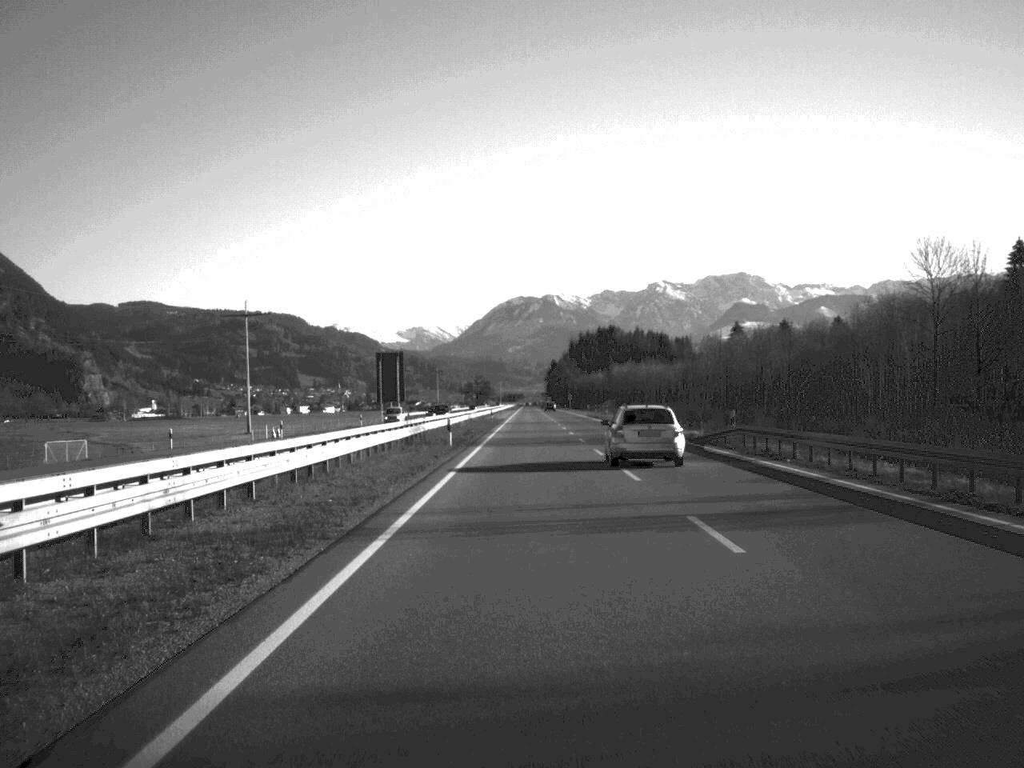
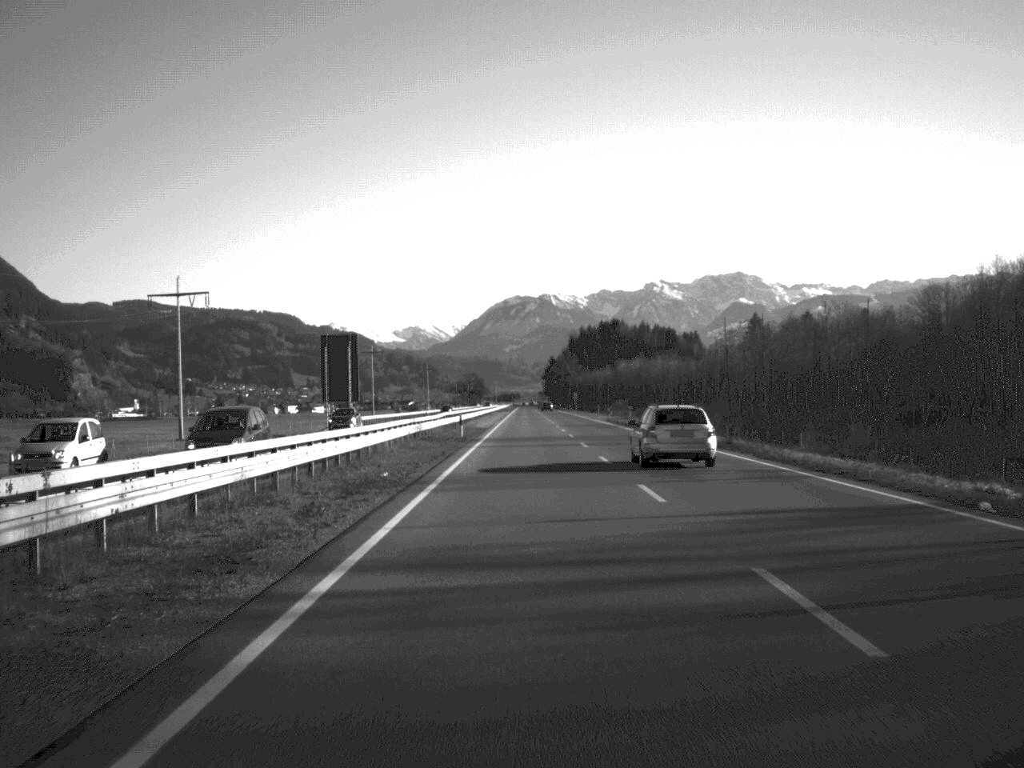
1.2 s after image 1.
(+0.1, +41.4) m; 0°
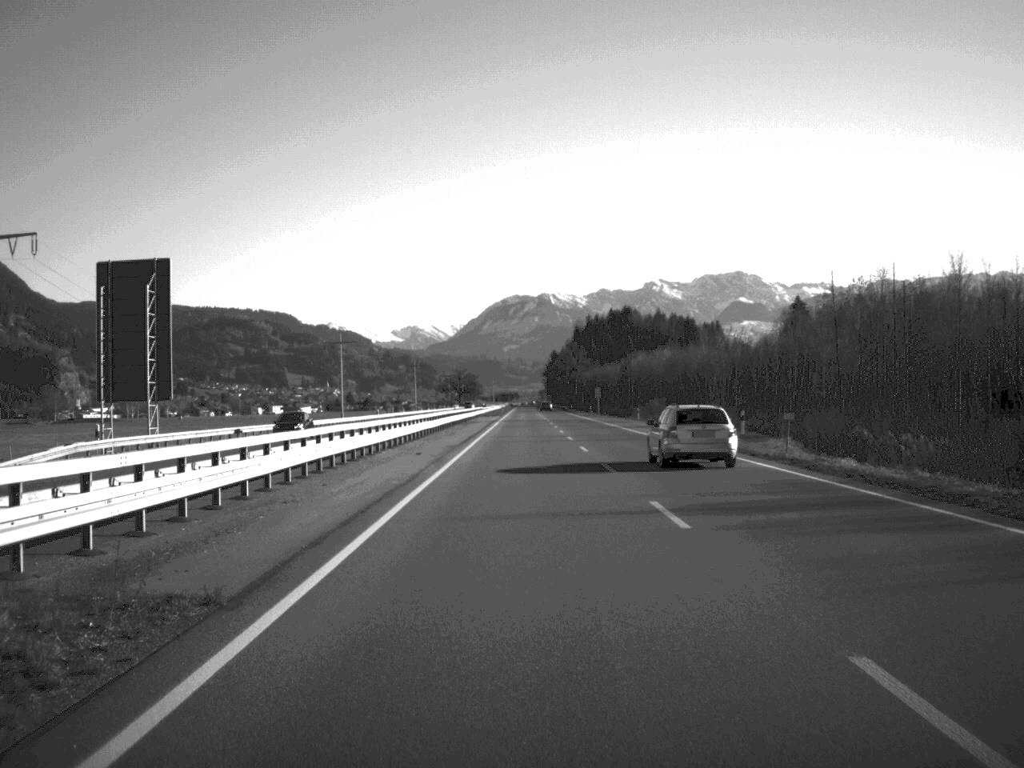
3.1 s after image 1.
(0.0, +64.0) m; 0°
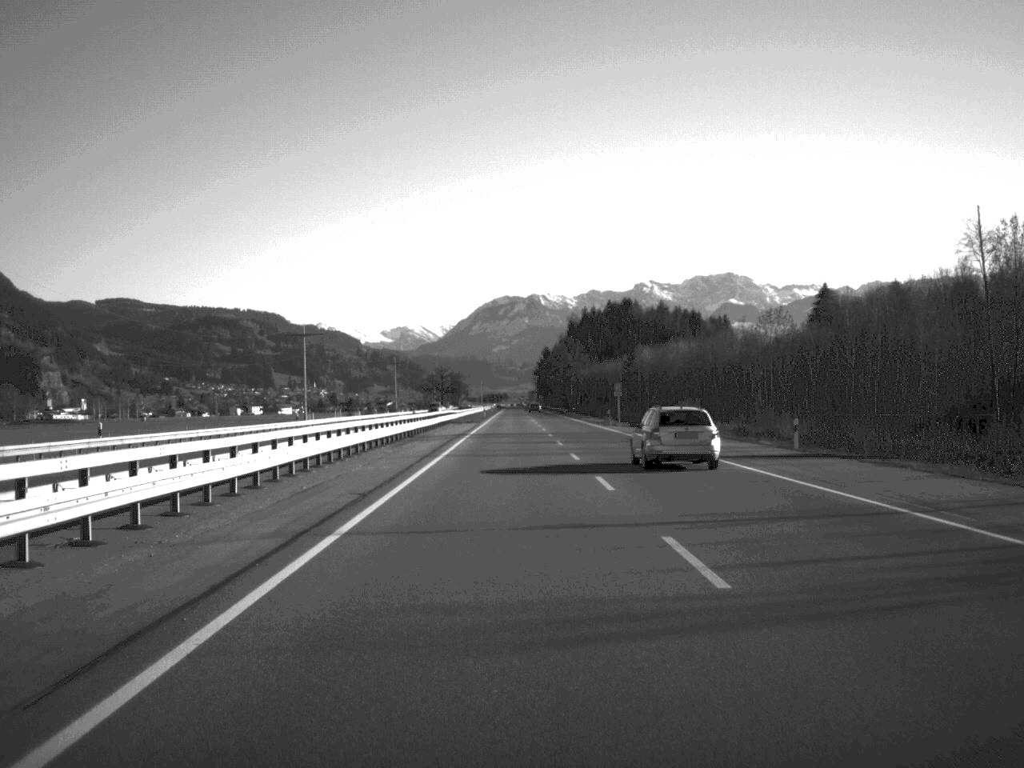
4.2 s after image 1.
(+0.1, +40.9) m; 0°
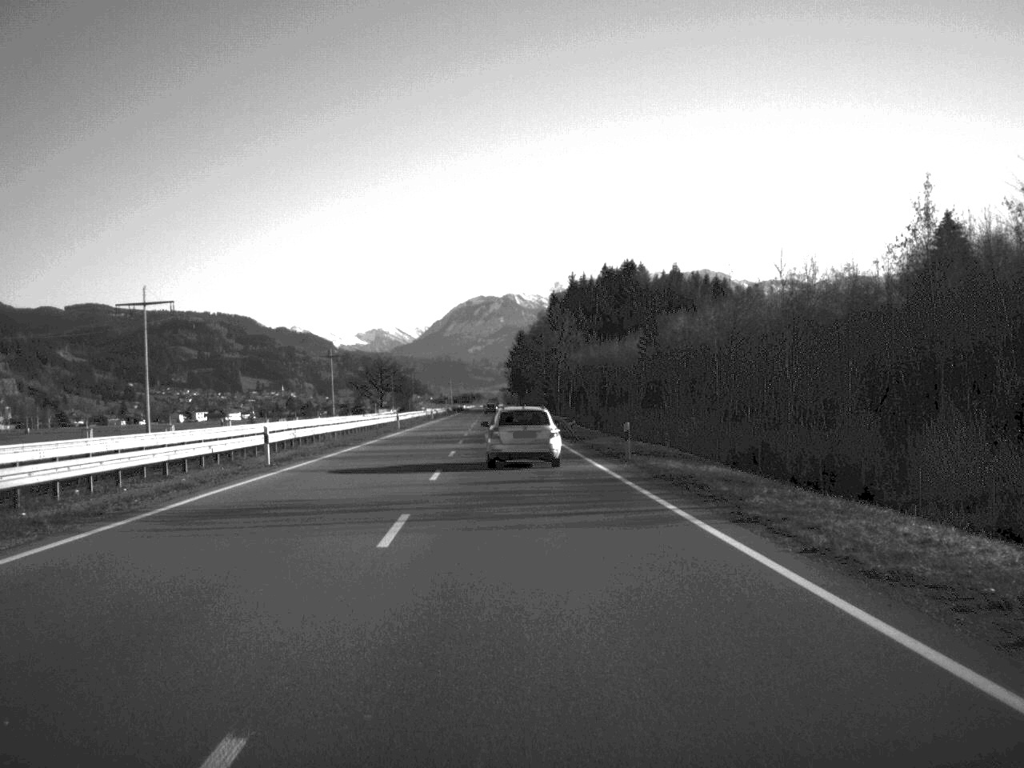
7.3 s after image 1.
(+1.8, +104.6) m; +1°
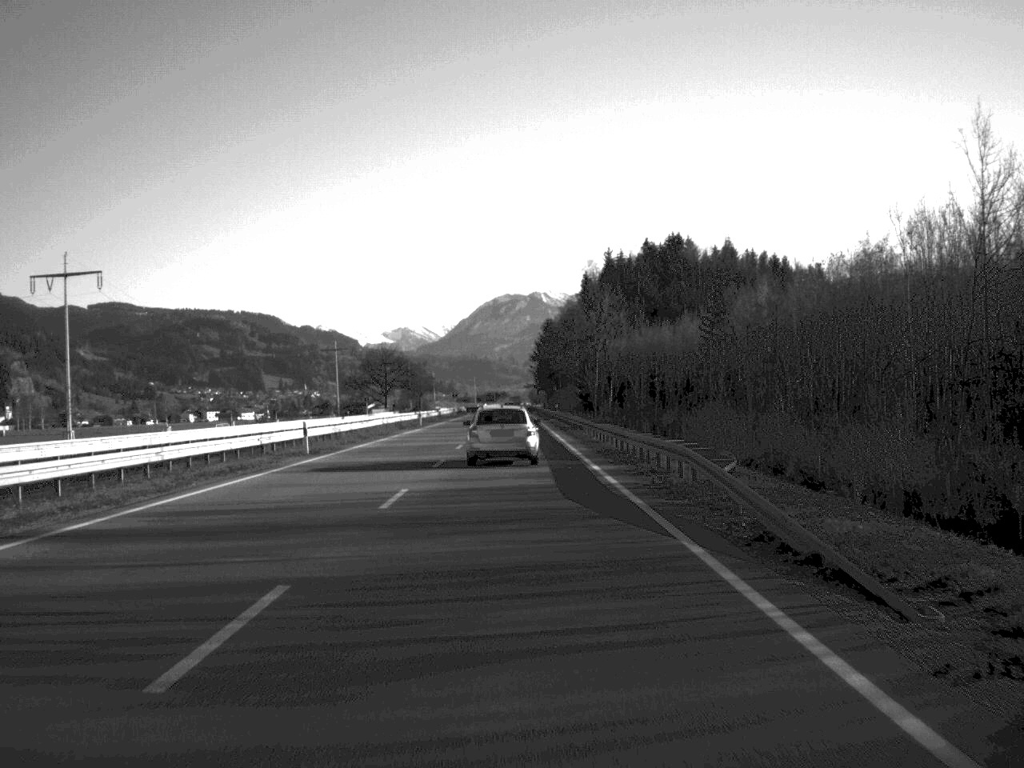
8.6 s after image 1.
(-0.5, +43.1) m; -1°
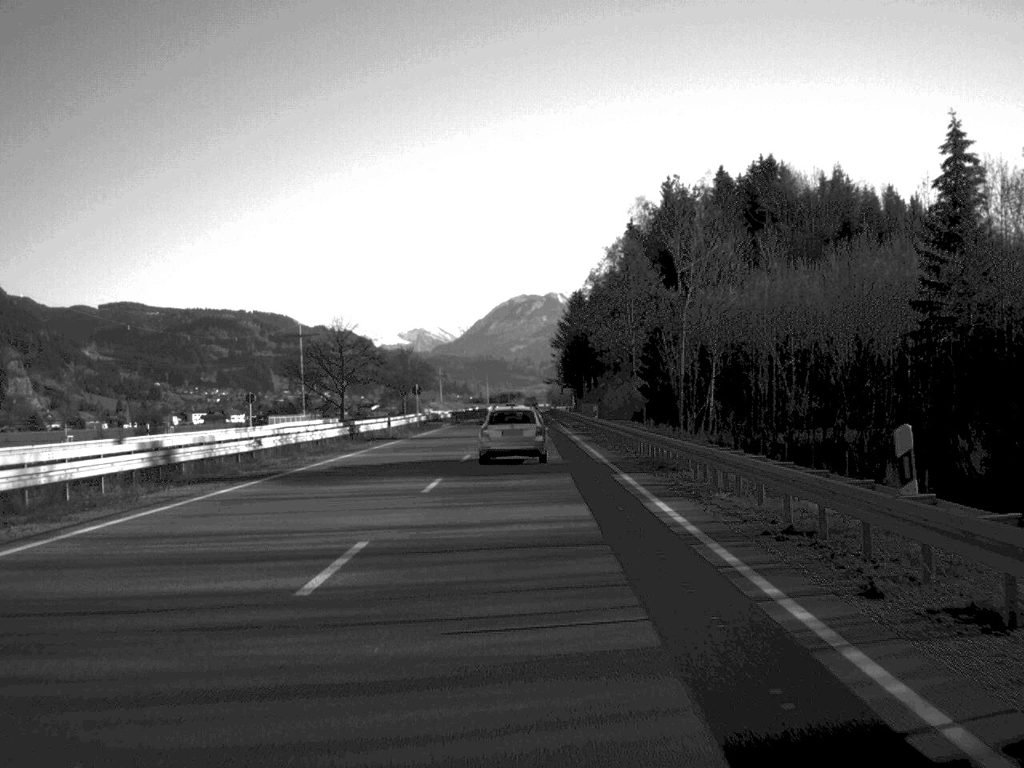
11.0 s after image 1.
(-0.8, +80.4) m; -1°
